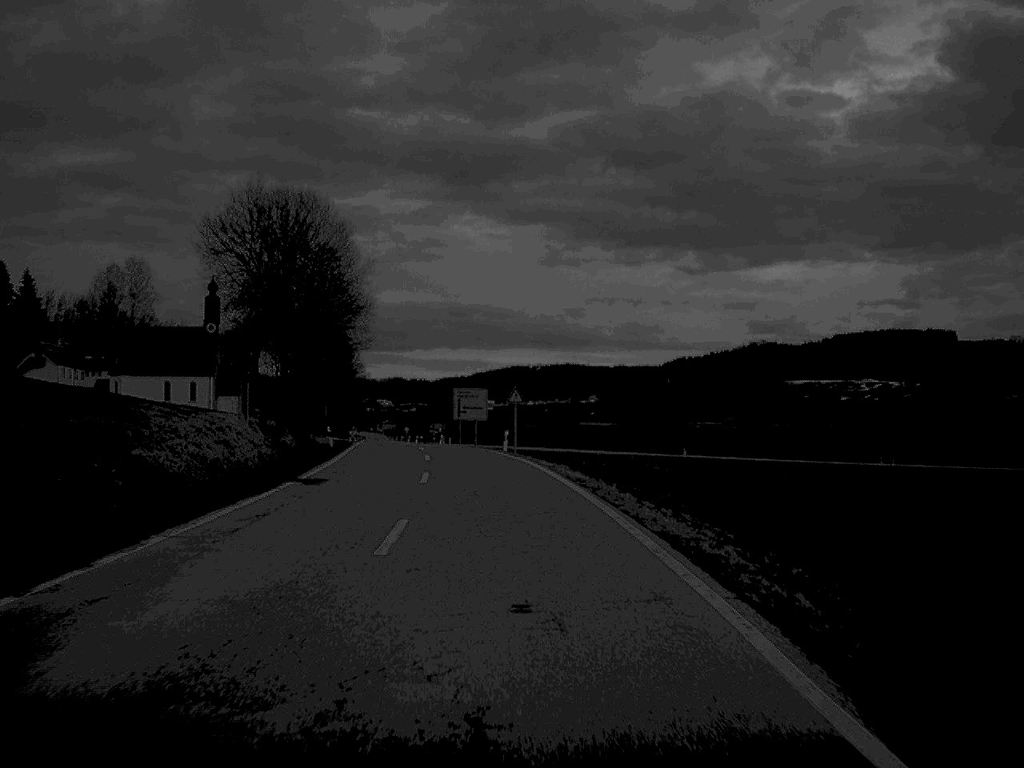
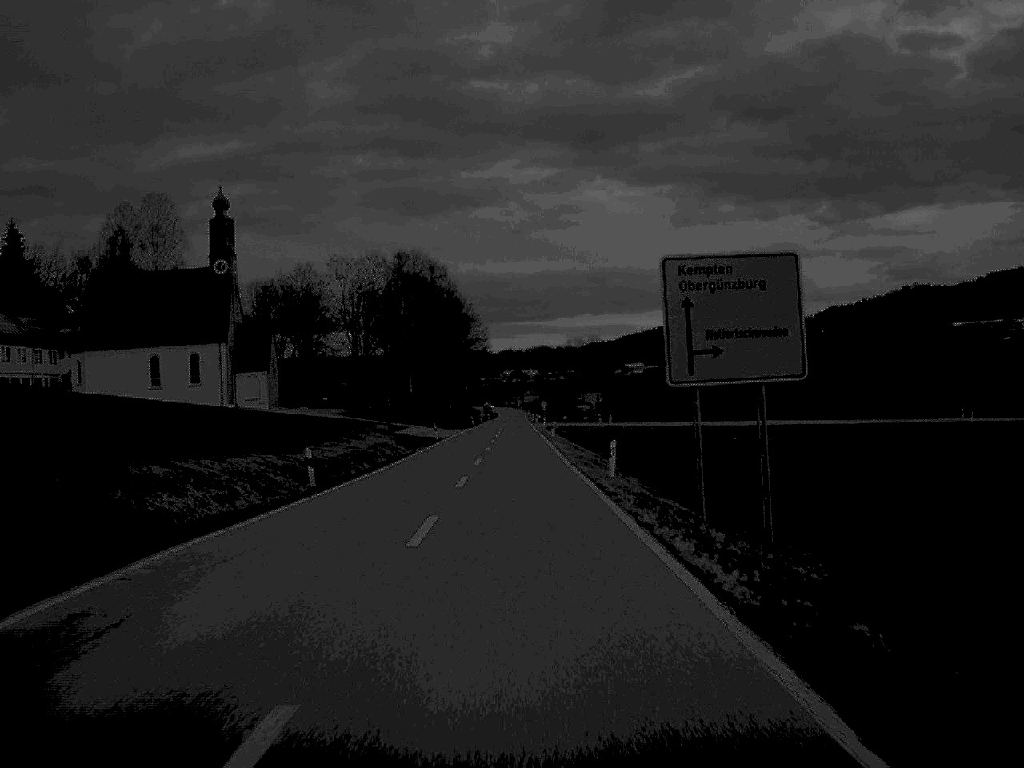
(-5.2, +72.0) m; -6°
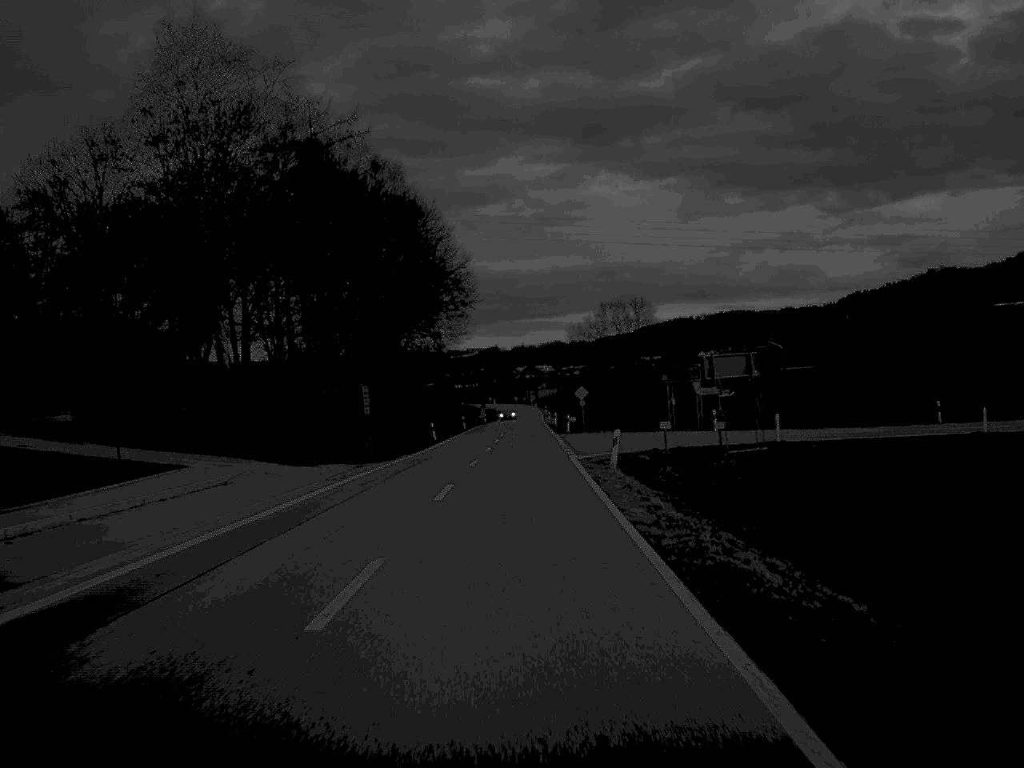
(-0.4, +79.3) m; -1°
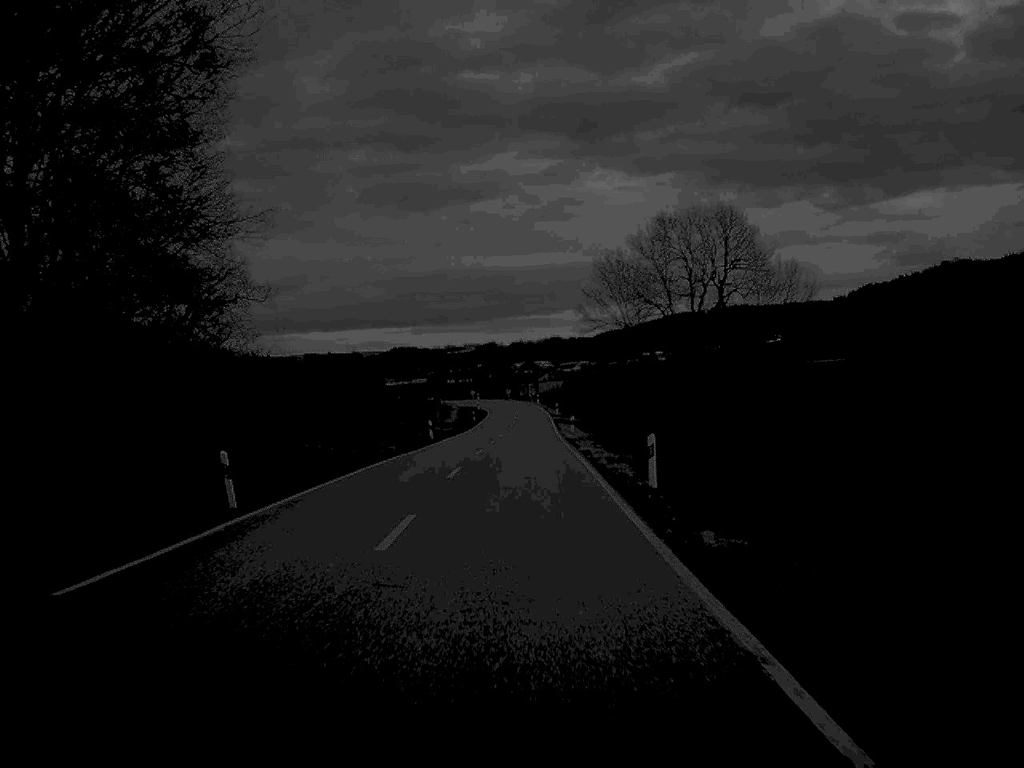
(+0.1, +79.3) m; 0°
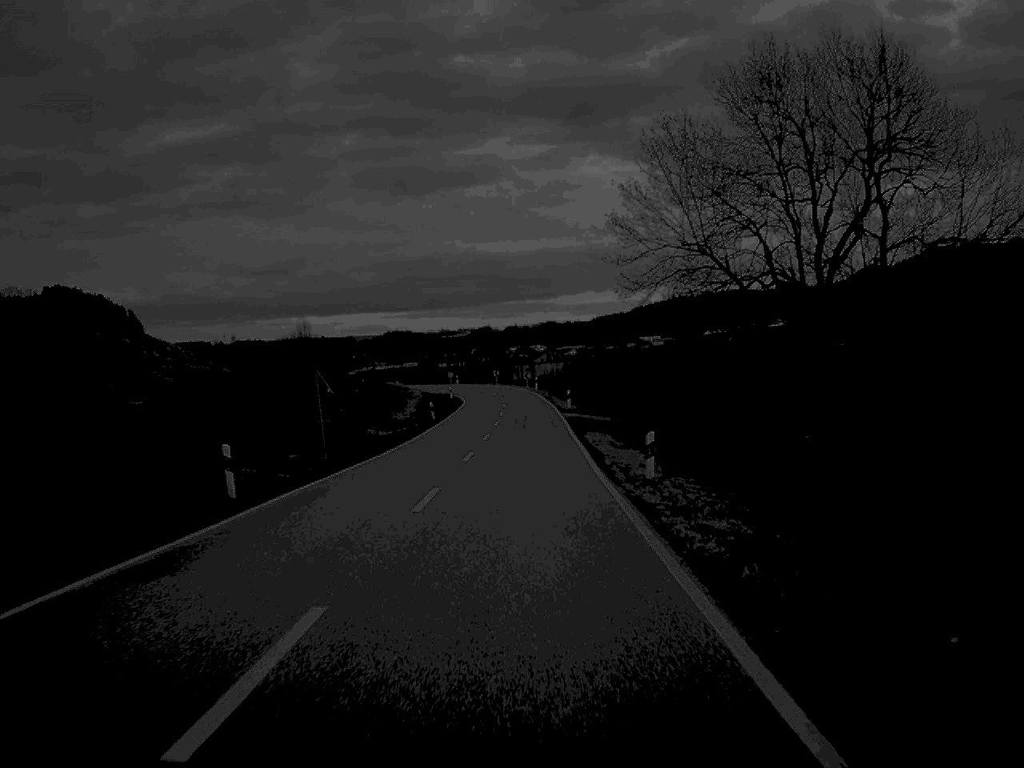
(+0.1, +43.6) m; 0°
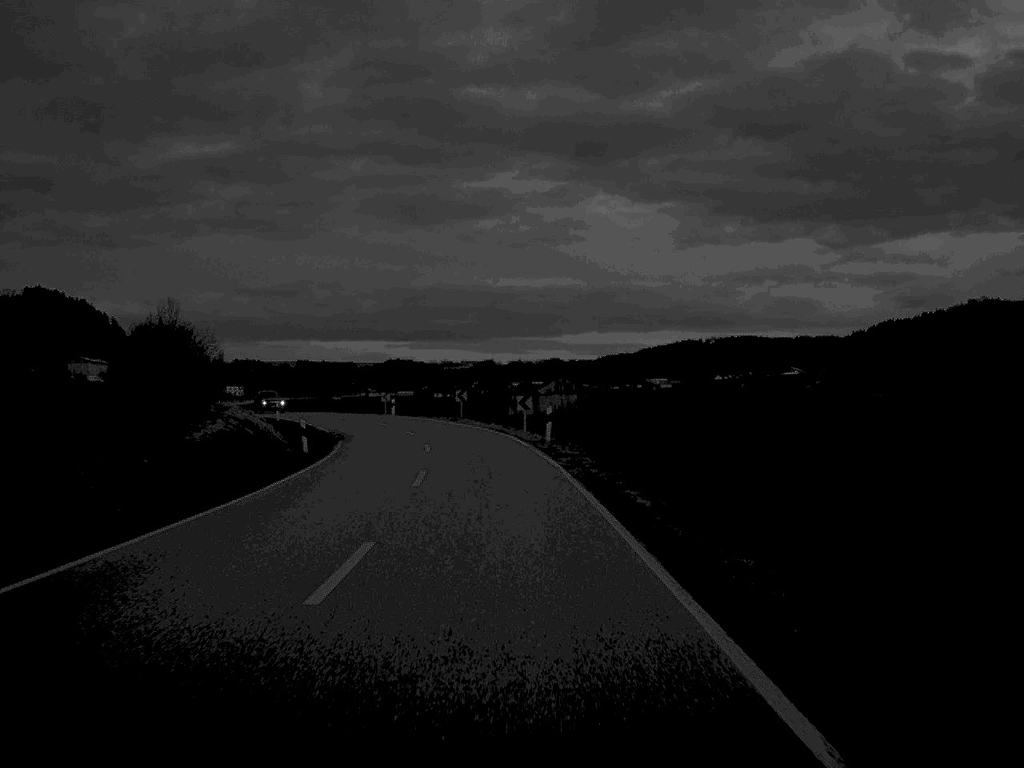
(+0.2, +67.5) m; 0°
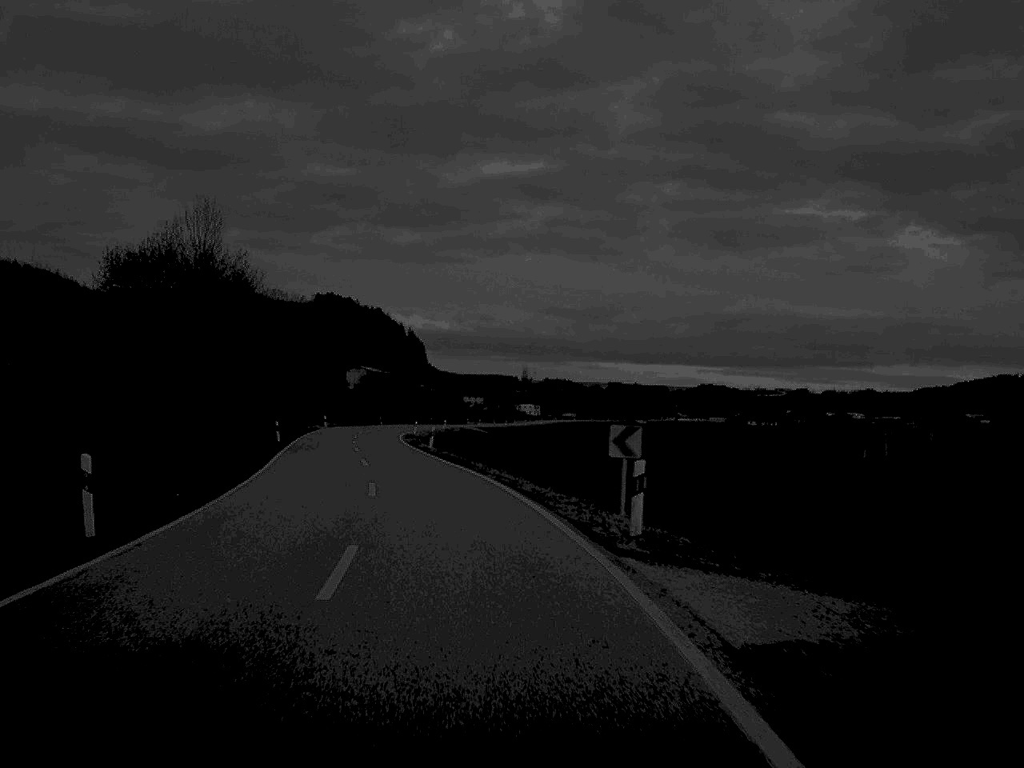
(-5.1, +58.9) m; -14°
